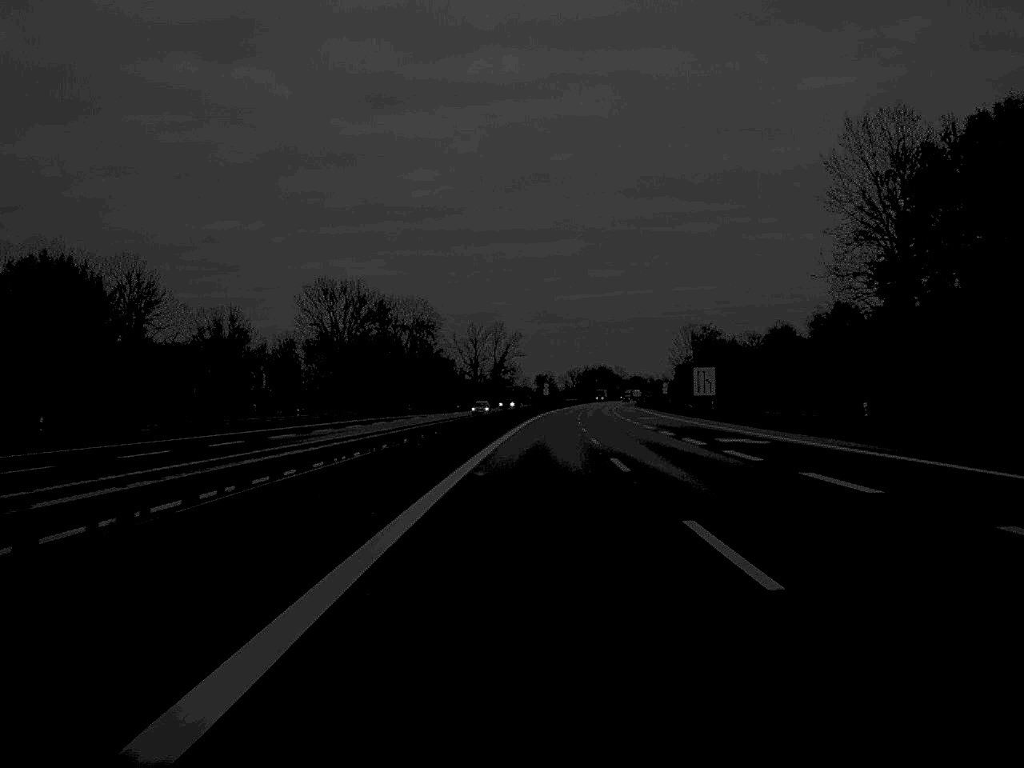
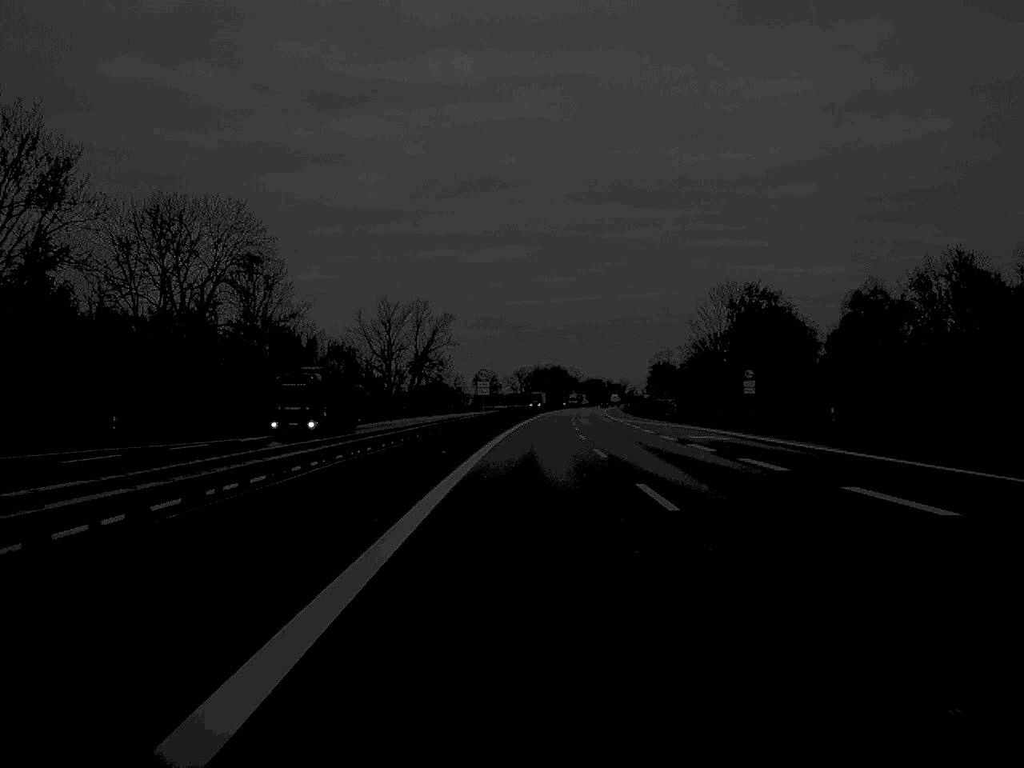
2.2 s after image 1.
(+2.1, +99.6) m; +3°
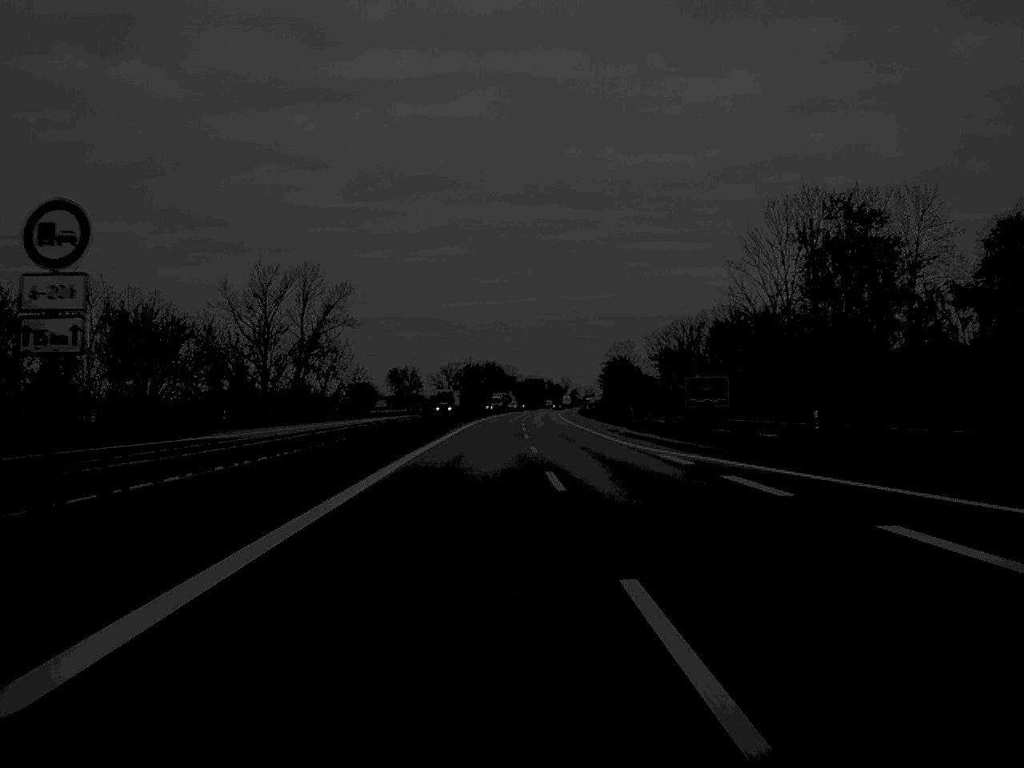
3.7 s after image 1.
(+1.7, +66.4) m; +3°
